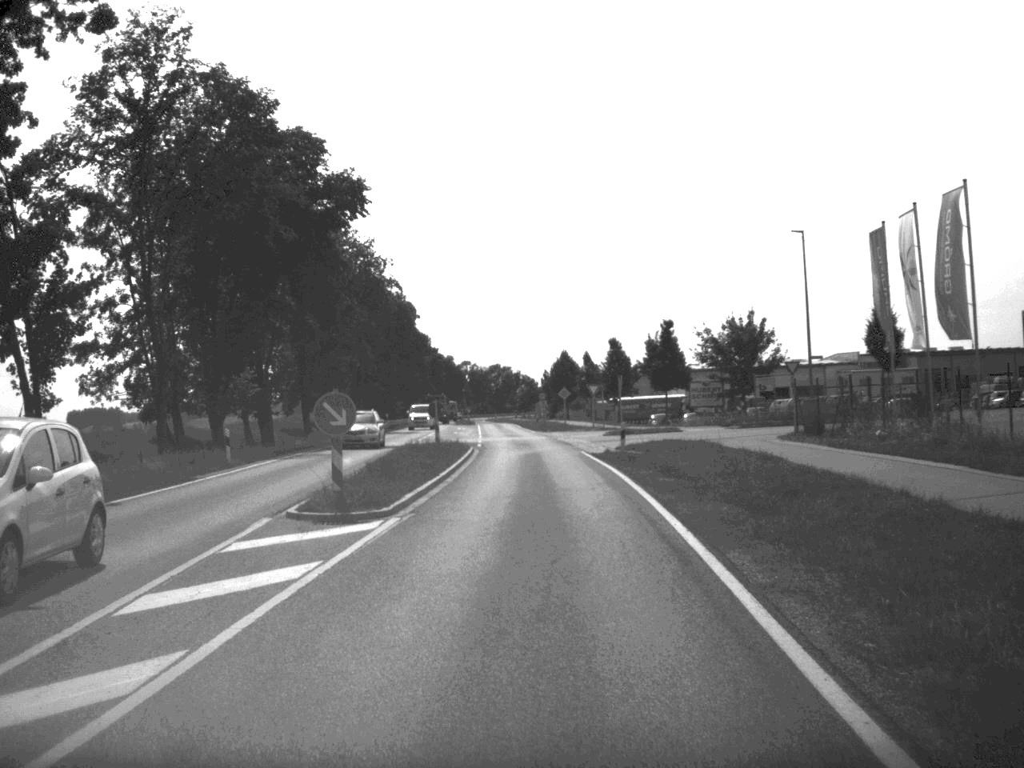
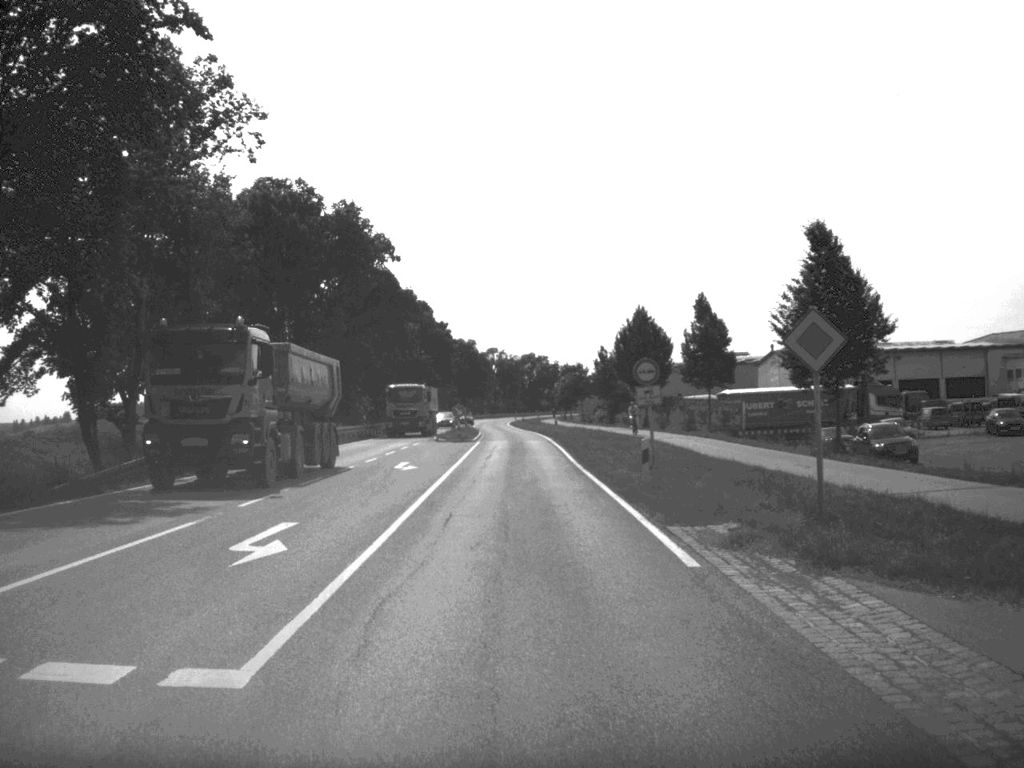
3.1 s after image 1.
(-0.8, +63.9) m; -2°
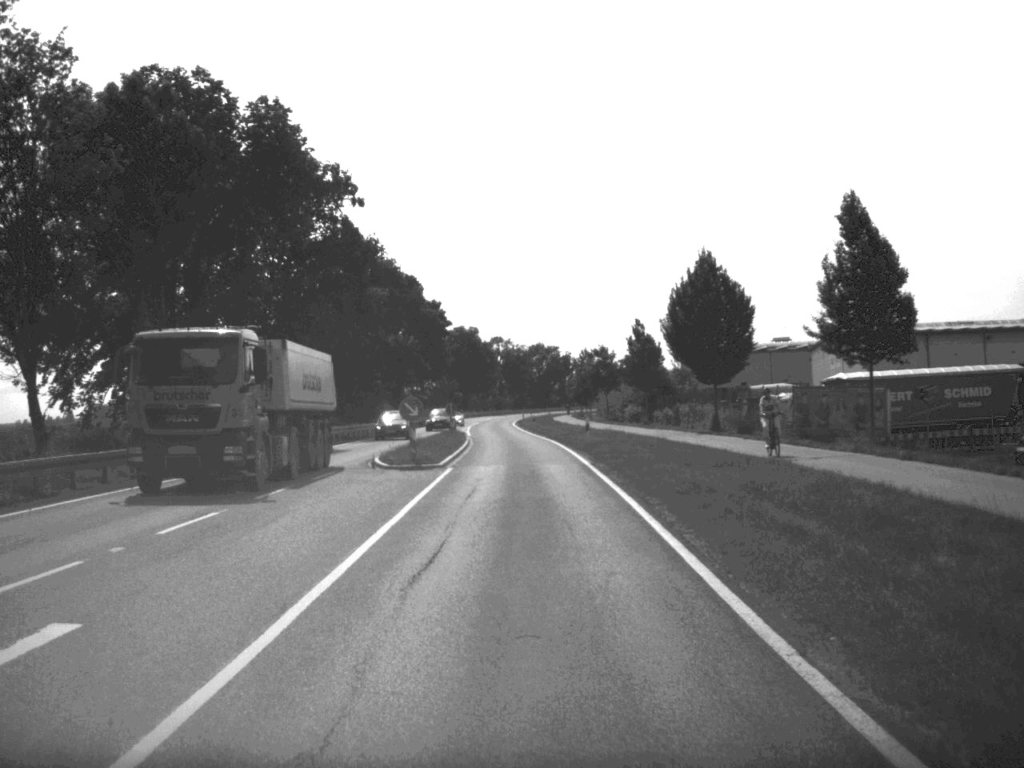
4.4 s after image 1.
(-0.1, +28.3) m; 0°
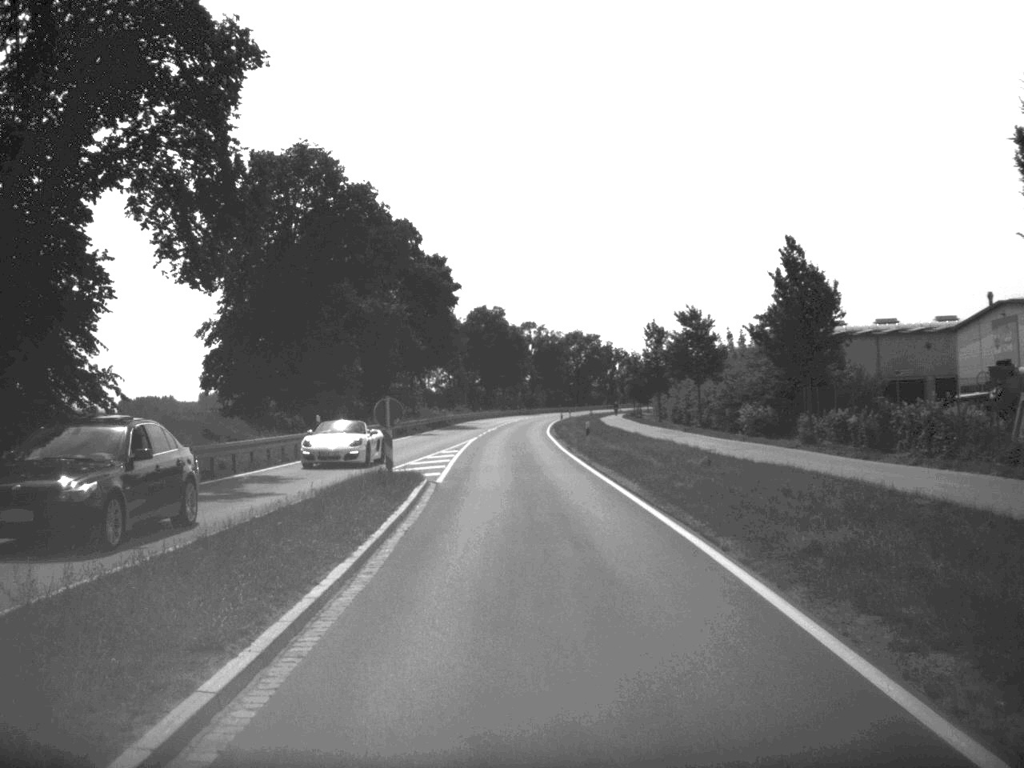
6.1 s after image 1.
(-0.5, +40.8) m; -2°
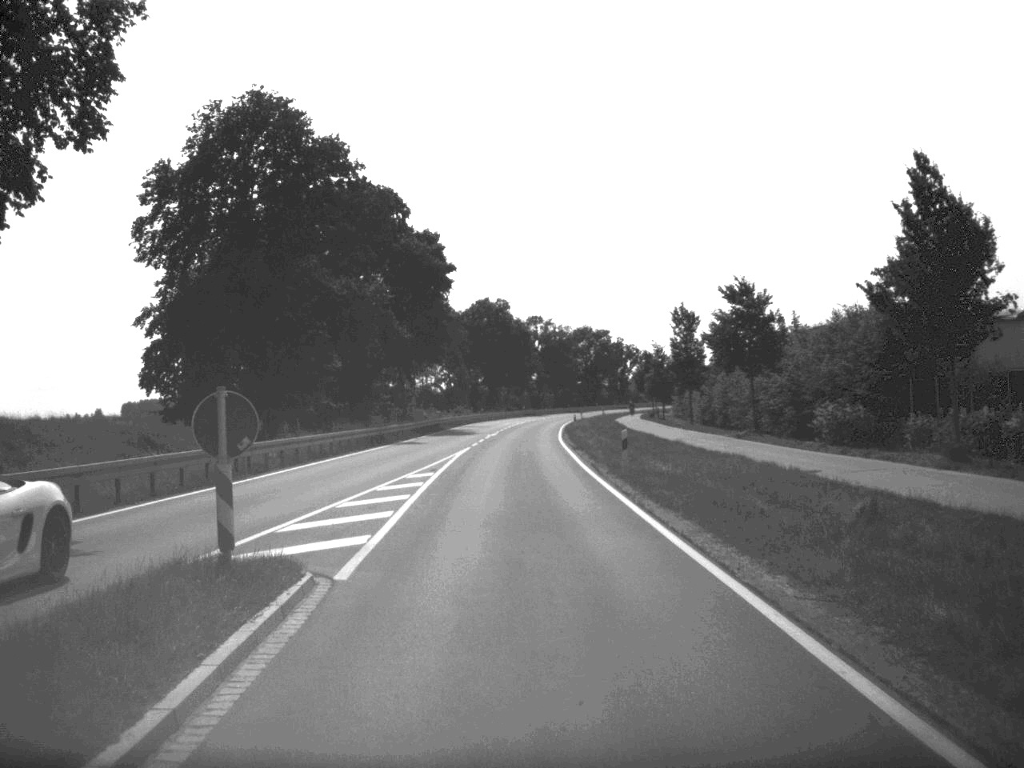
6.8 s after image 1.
(0.0, +14.2) m; 0°
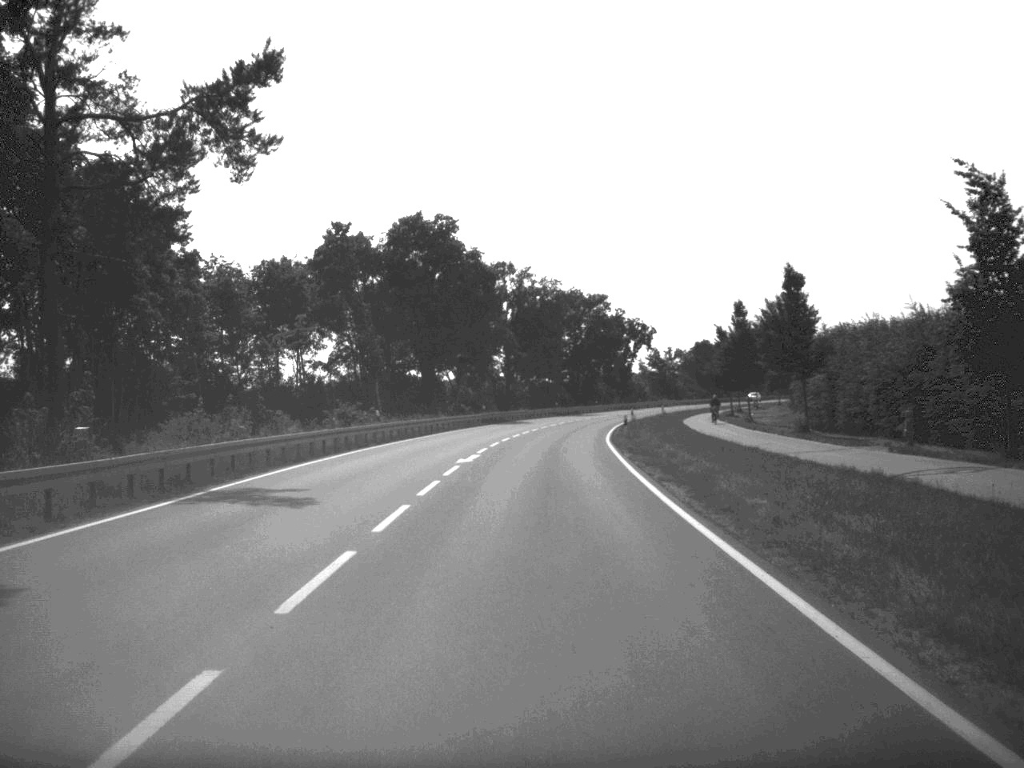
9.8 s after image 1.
(0.0, +76.2) m; +2°
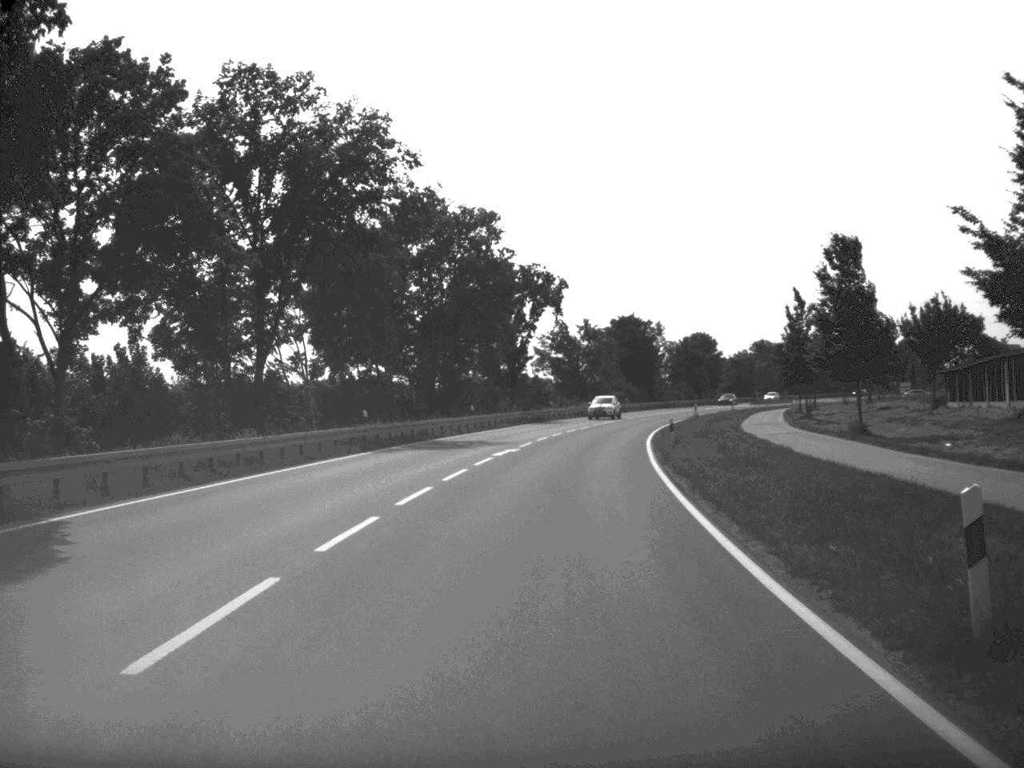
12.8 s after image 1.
(+3.6, +78.6) m; +6°
